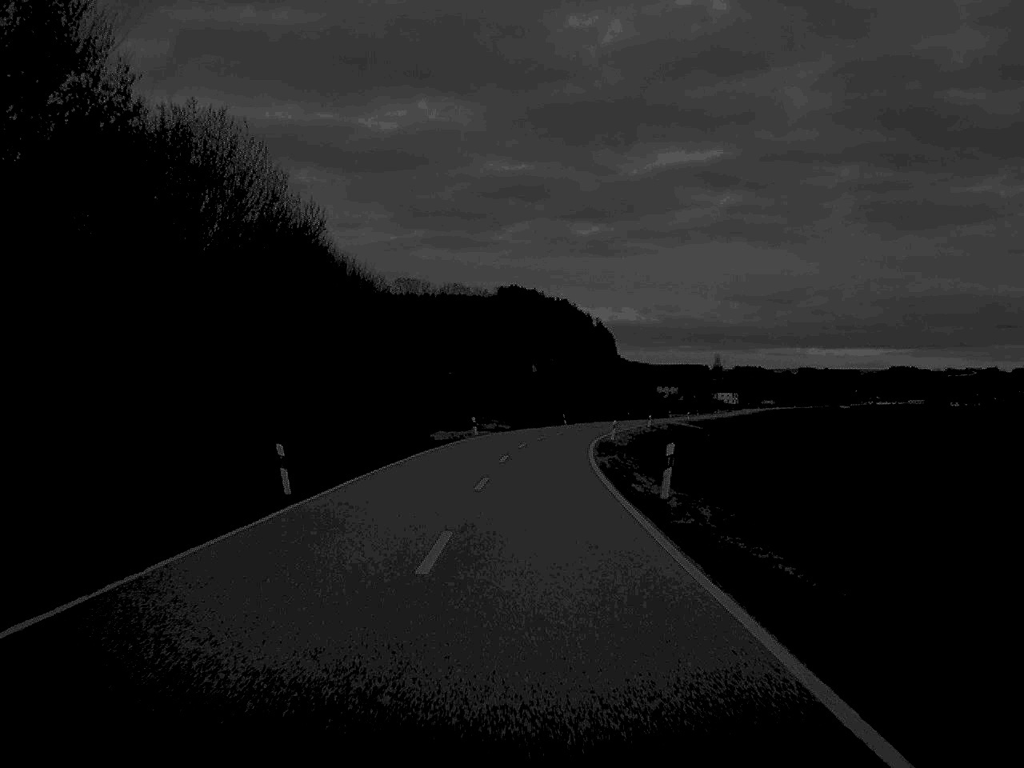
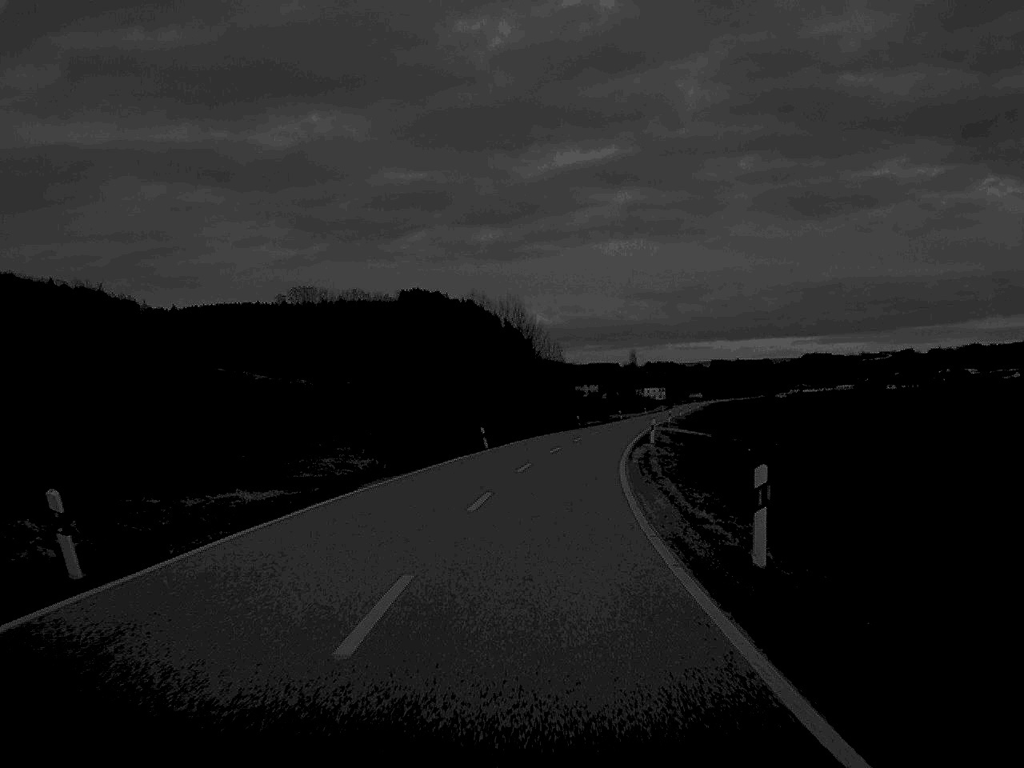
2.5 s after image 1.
(+1.2, +51.8) m; +4°
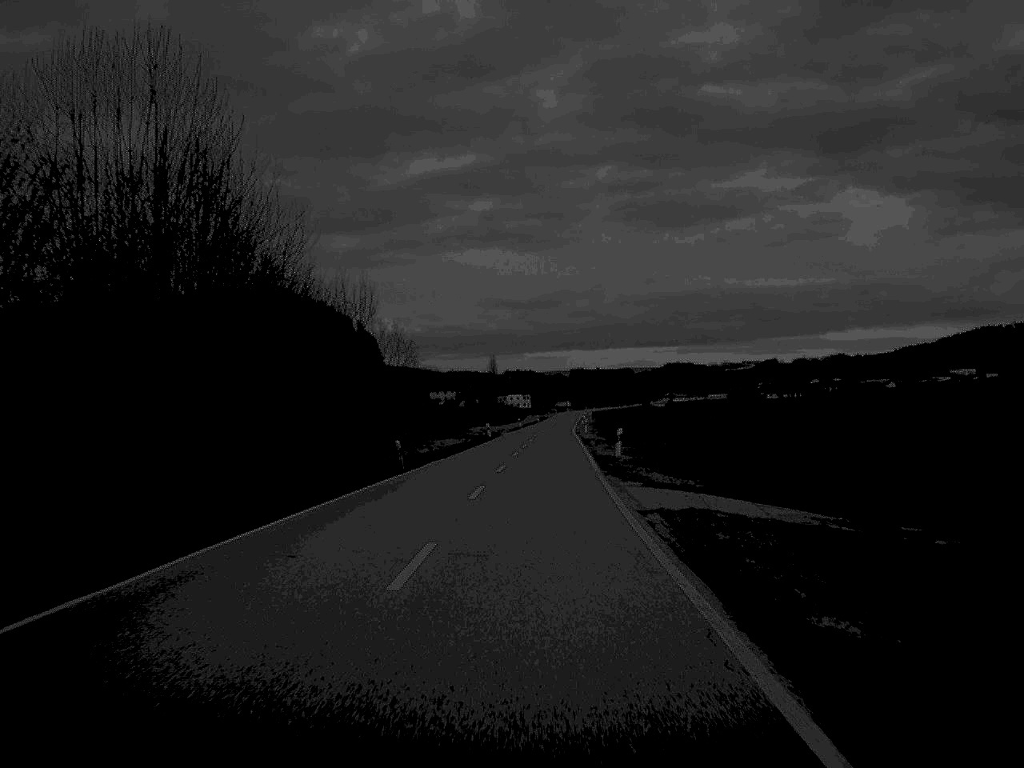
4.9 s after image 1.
(+3.4, +56.5) m; +6°
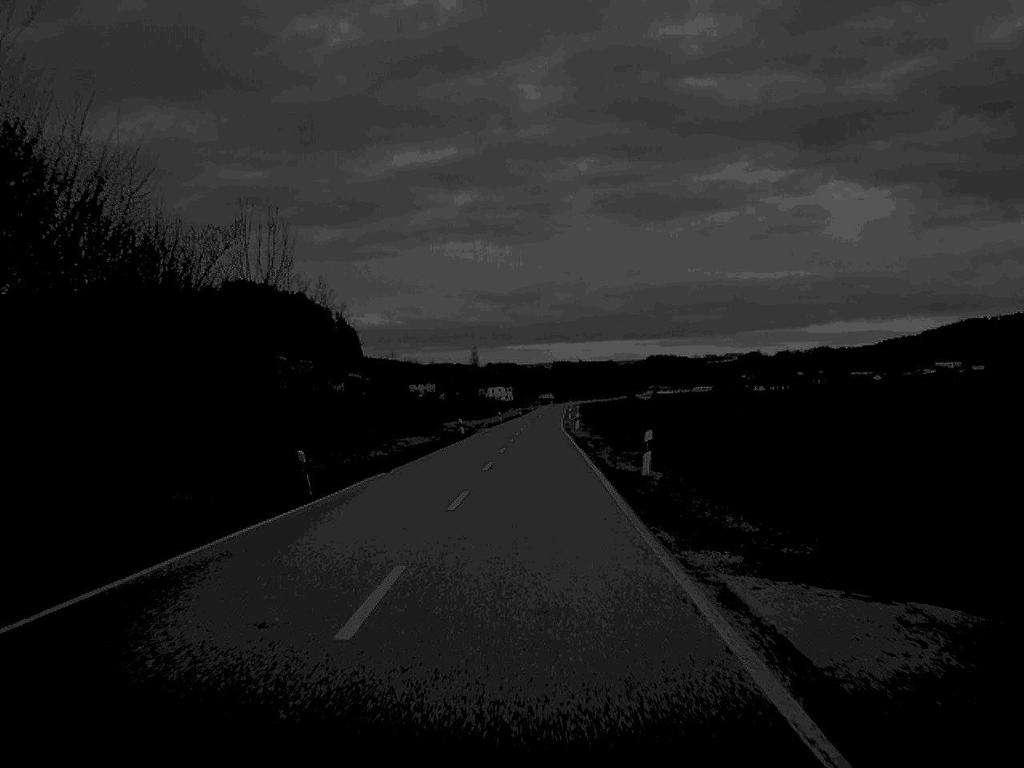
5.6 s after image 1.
(+0.1, +14.6) m; +1°
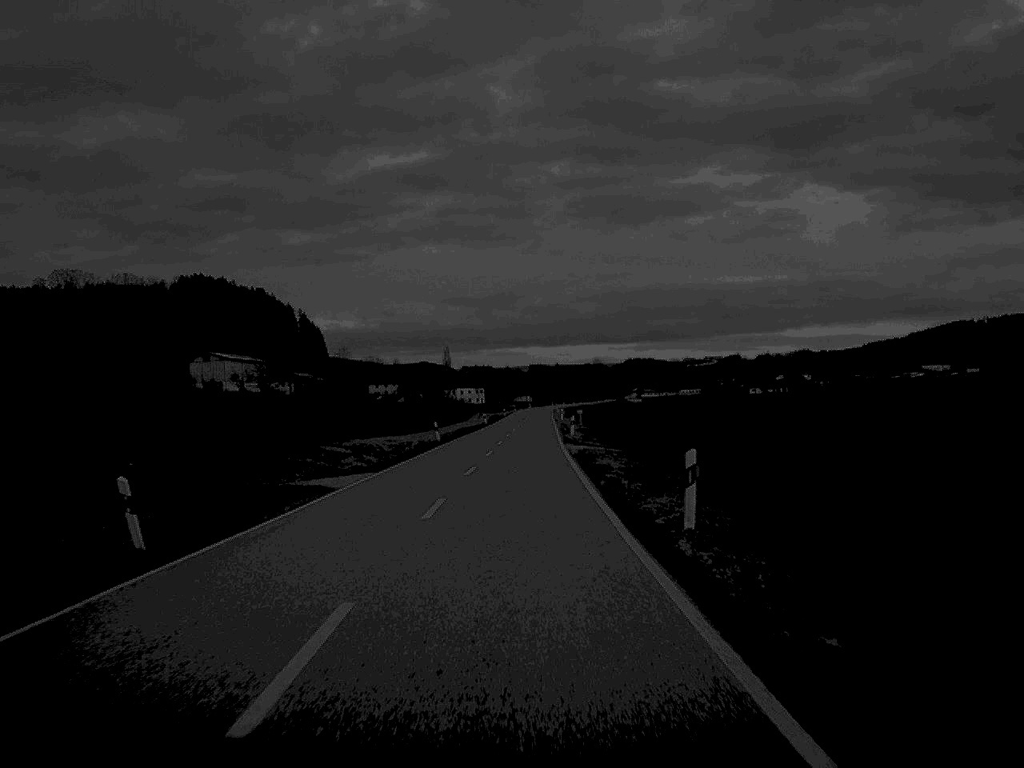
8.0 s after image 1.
(+0.7, +61.5) m; +1°
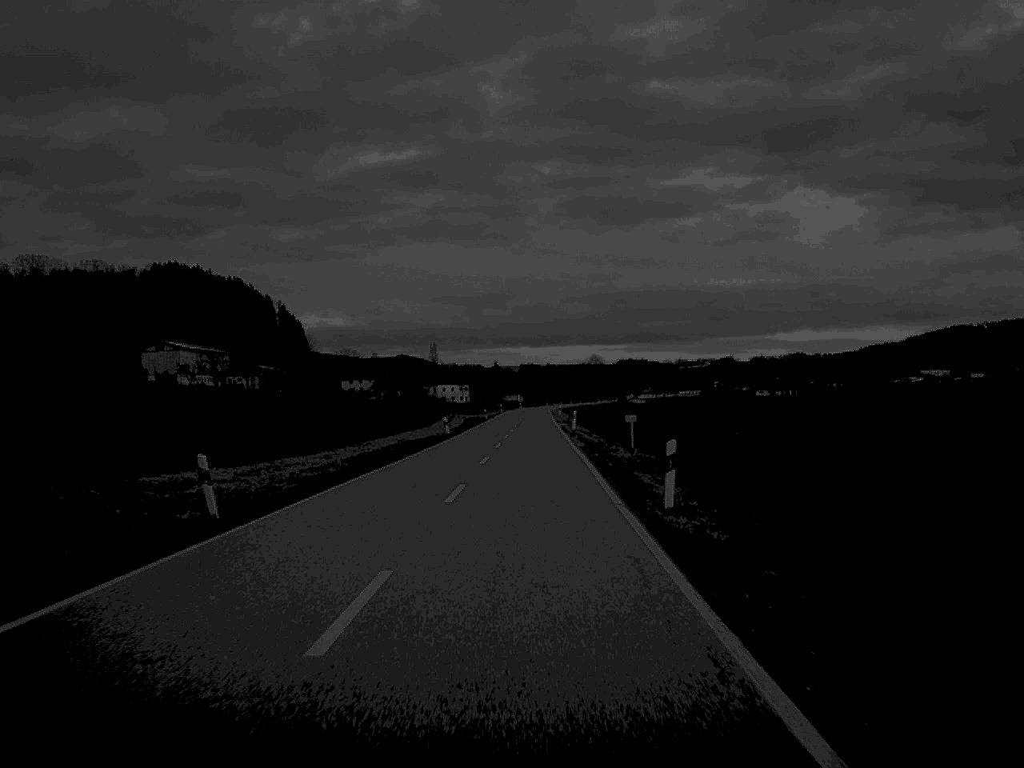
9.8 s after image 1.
(+0.1, +46.1) m; +1°
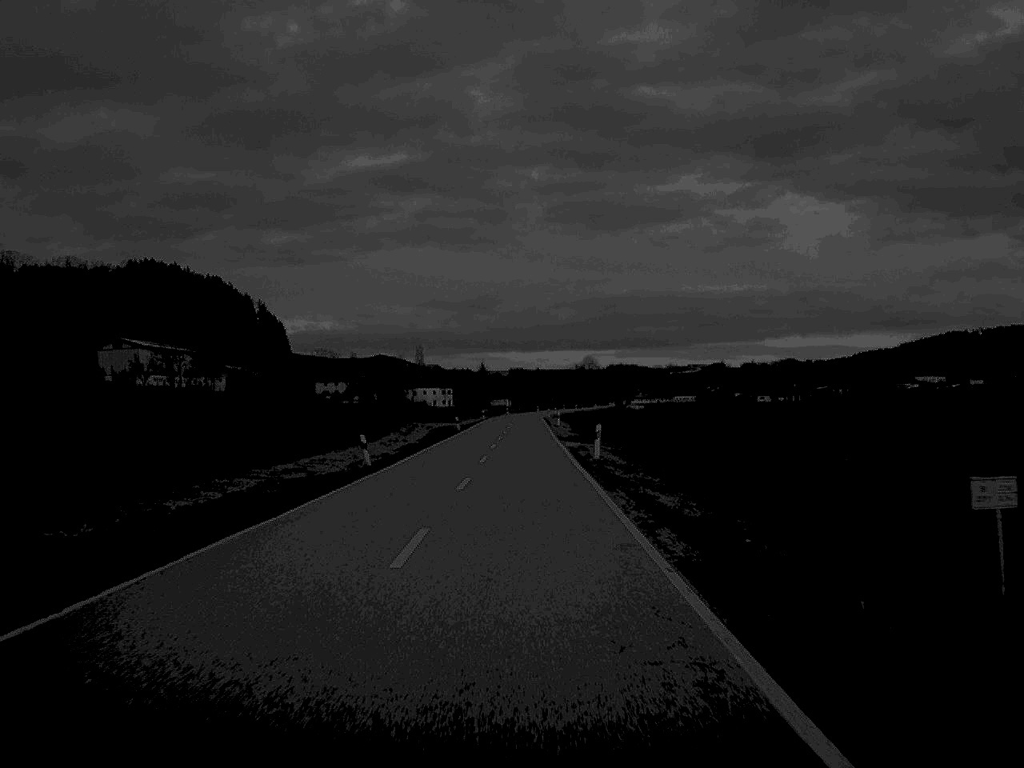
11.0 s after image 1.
(+0.2, +31.3) m; +1°
